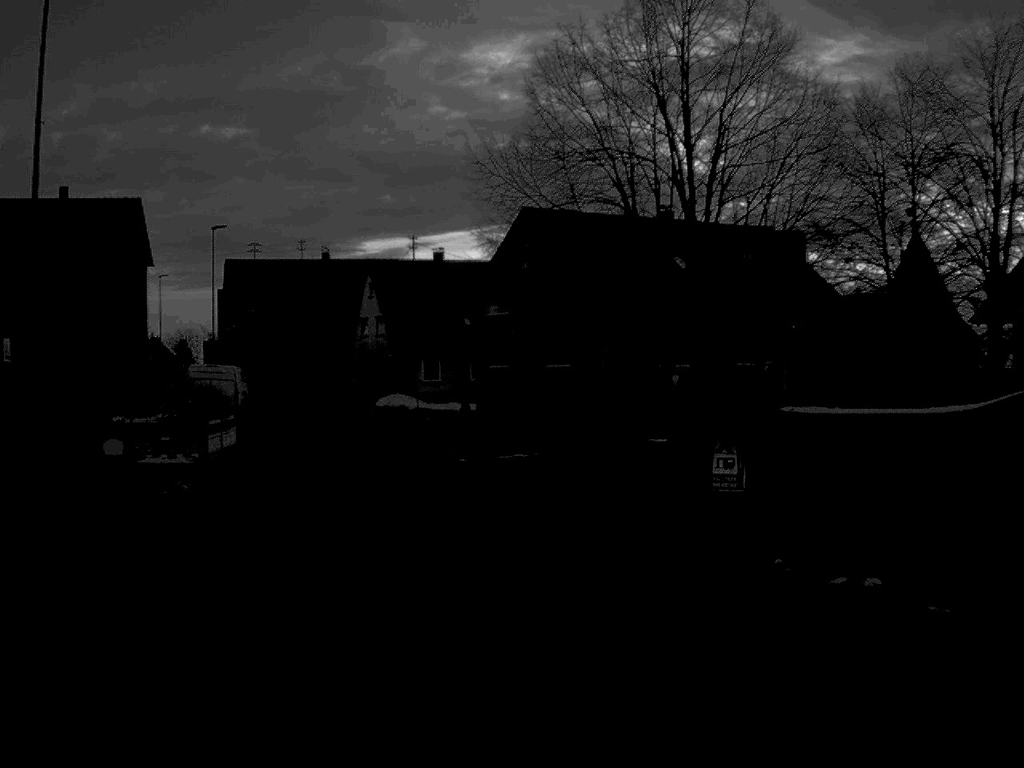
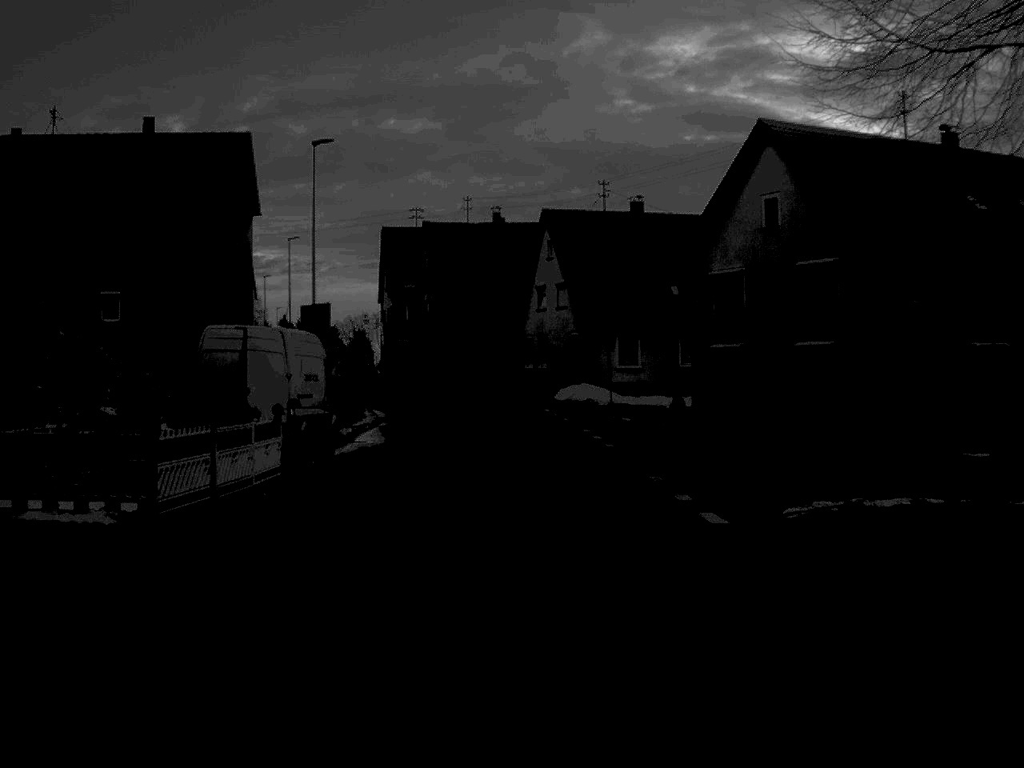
(-1.4, +17.9) m; -8°
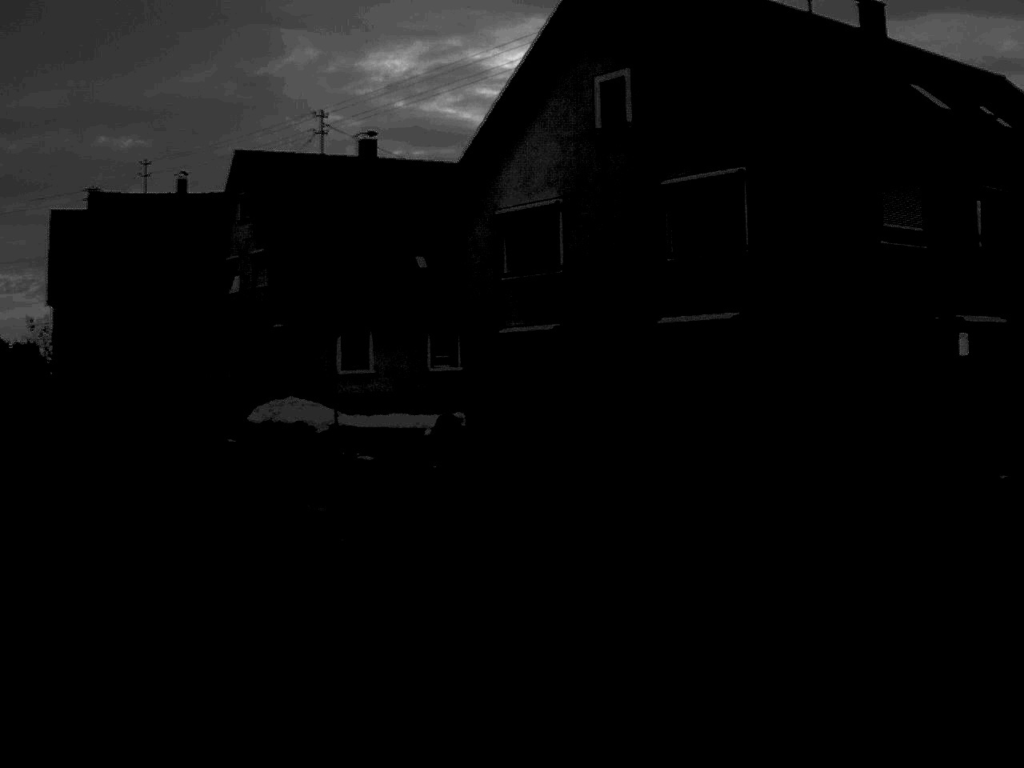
(+0.6, +17.9) m; +14°
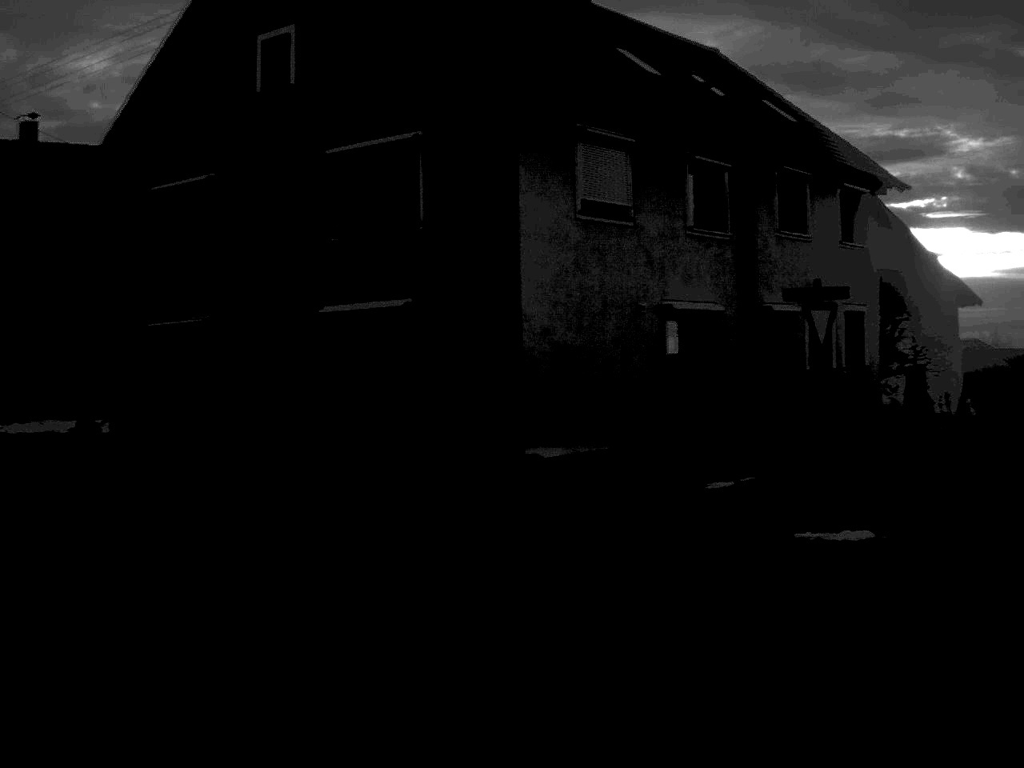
(+0.4, +3.1) m; +14°
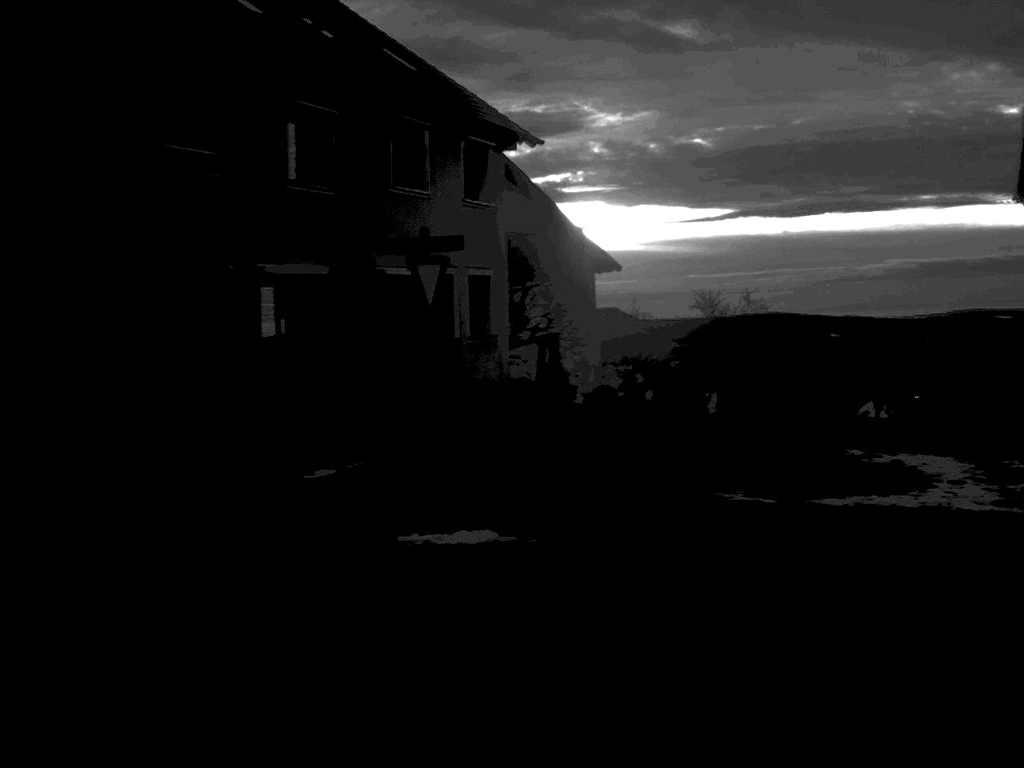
(+0.4, +2.7) m; +17°
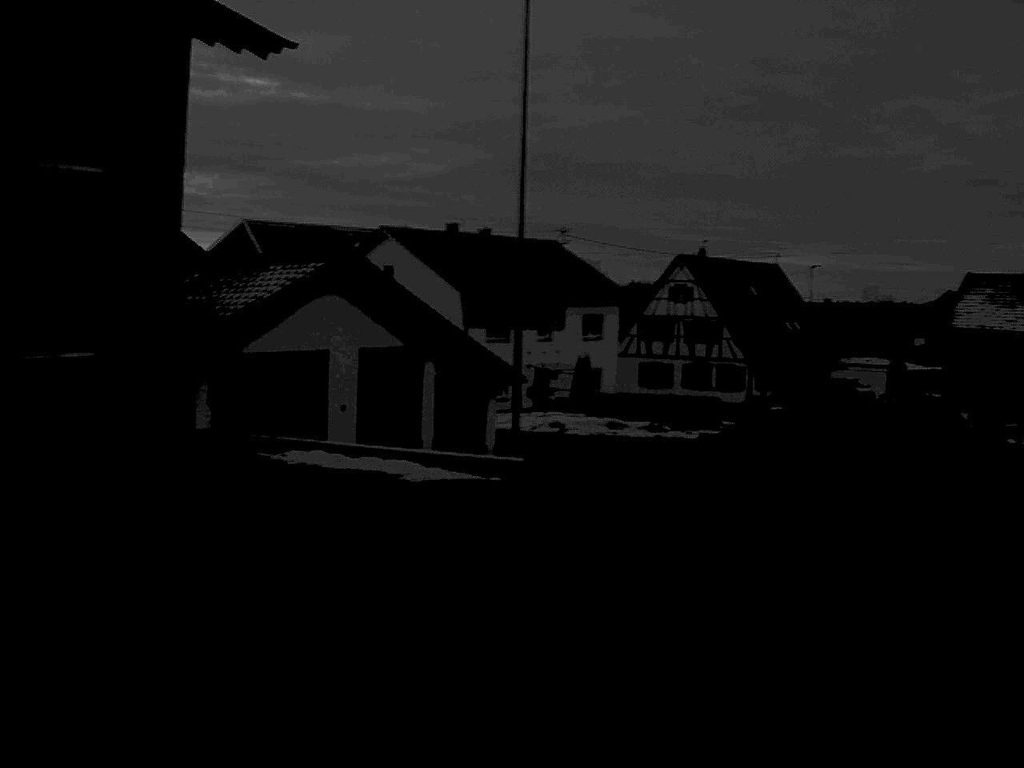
(+7.9, +8.6) m; +76°
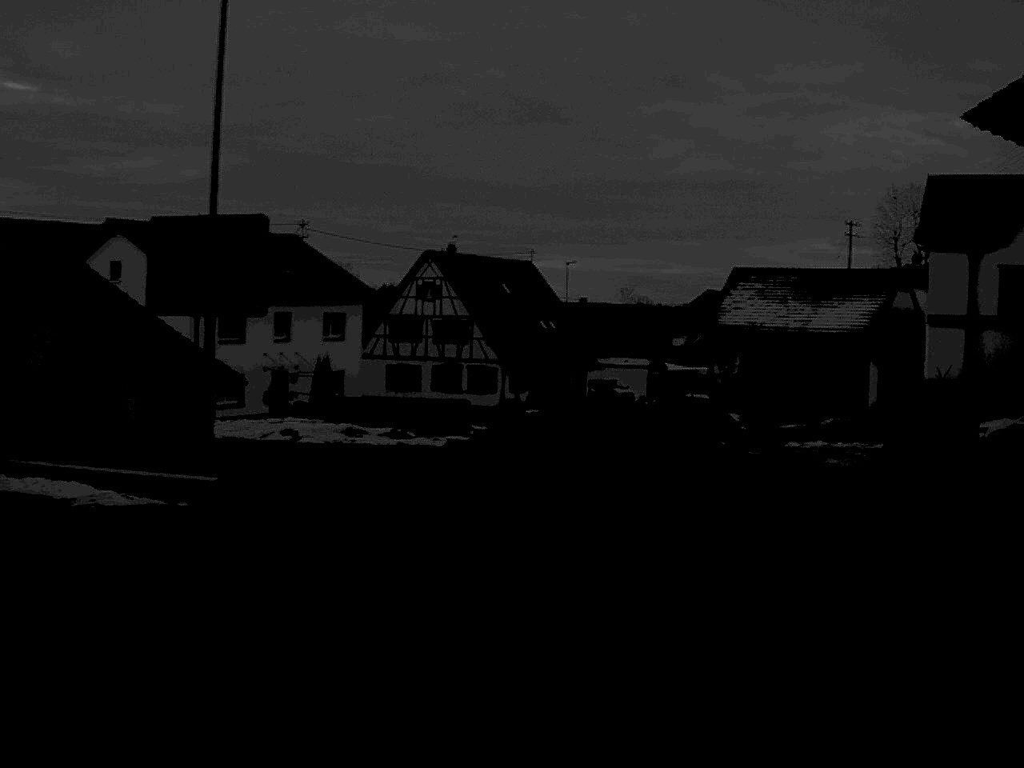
(+0.4, +4.0) m; +10°
